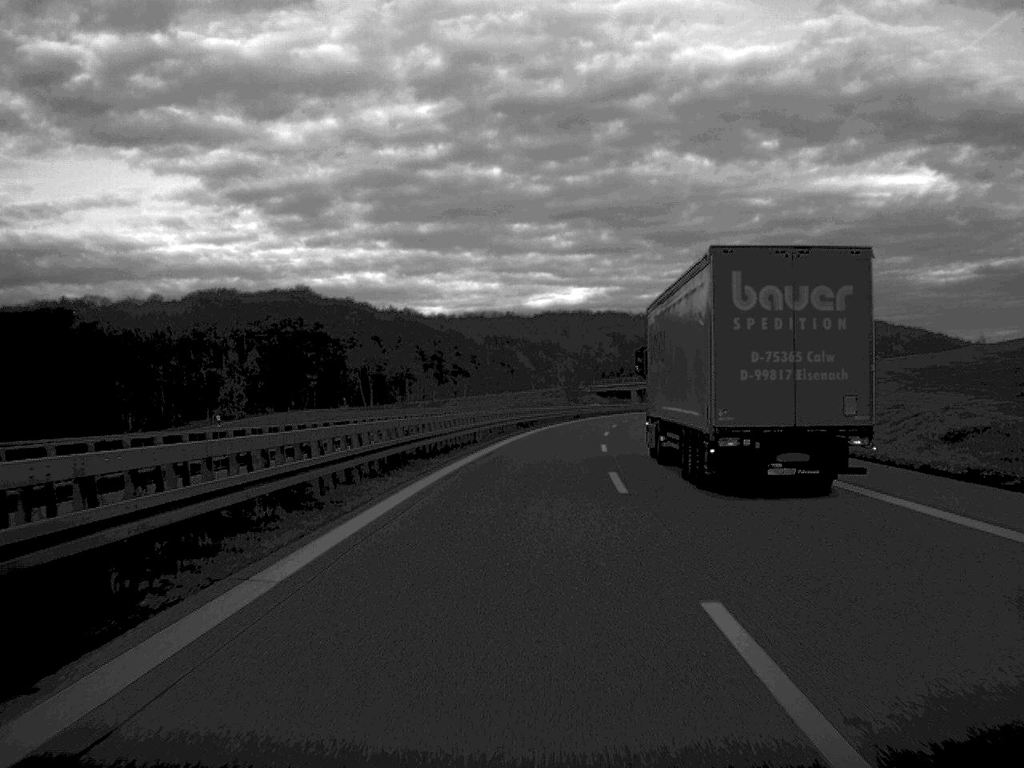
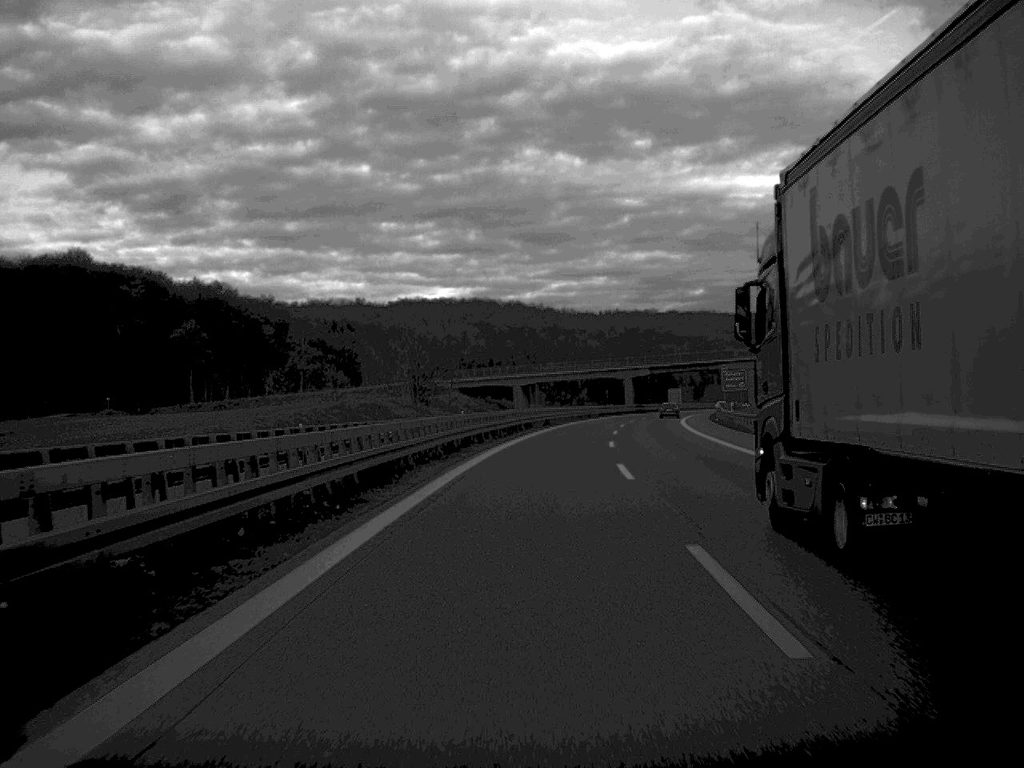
(+4.5, +85.1) m; +6°
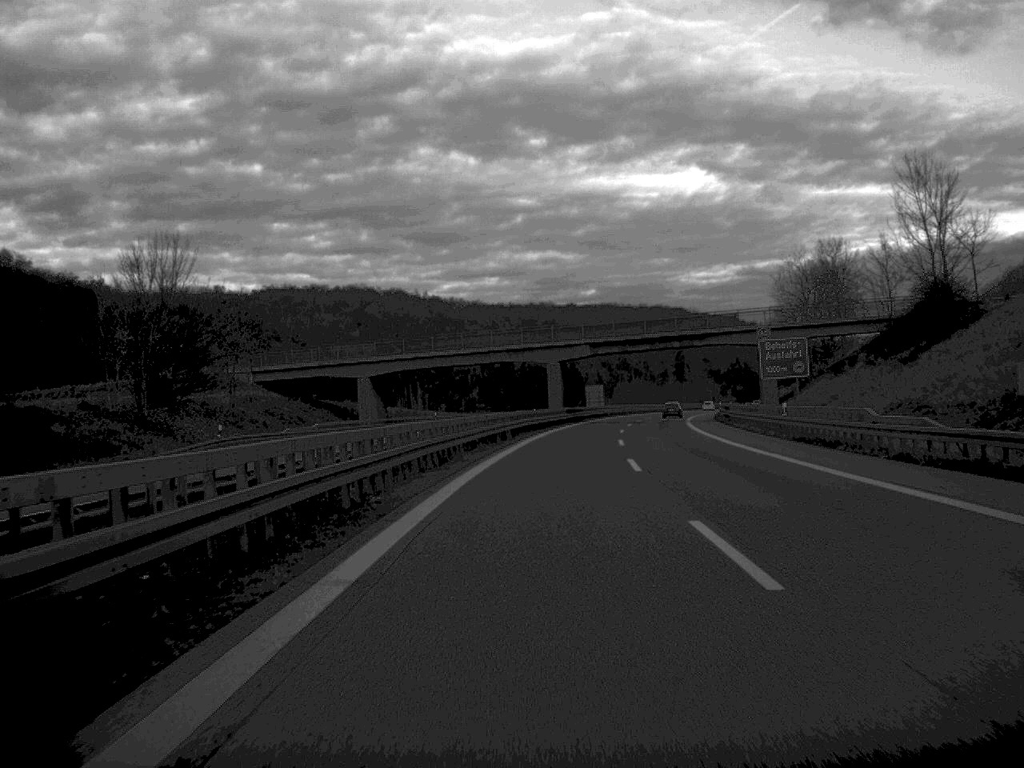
(+2.7, +67.4) m; +5°
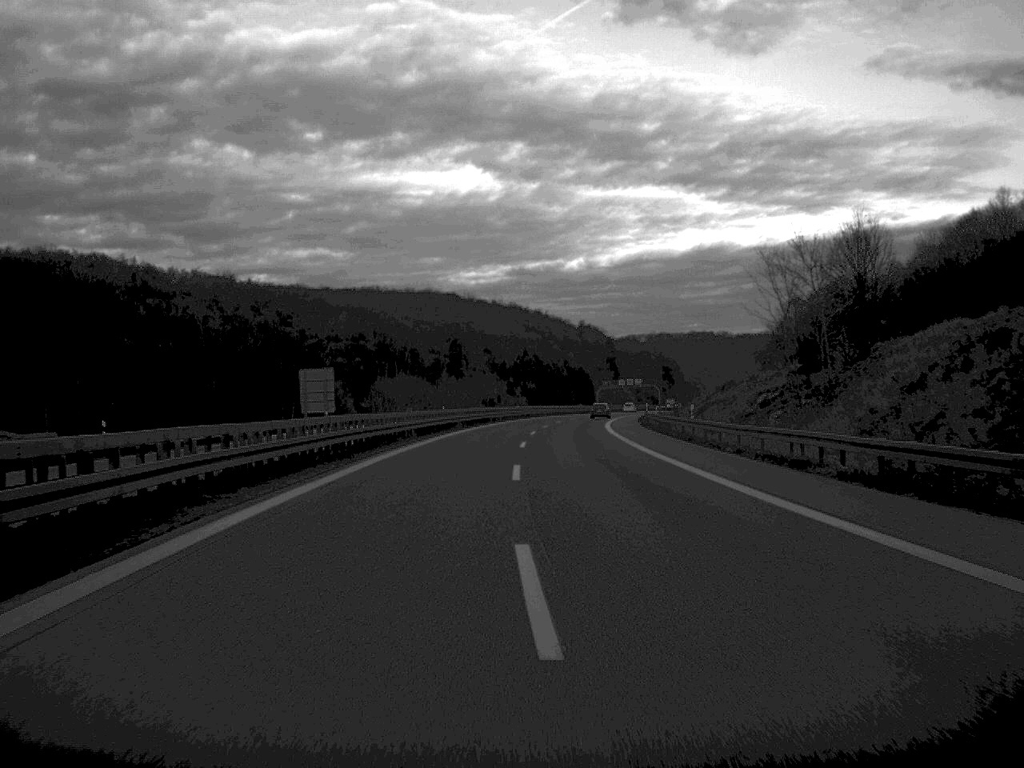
(+9.4, +108.5) m; +11°
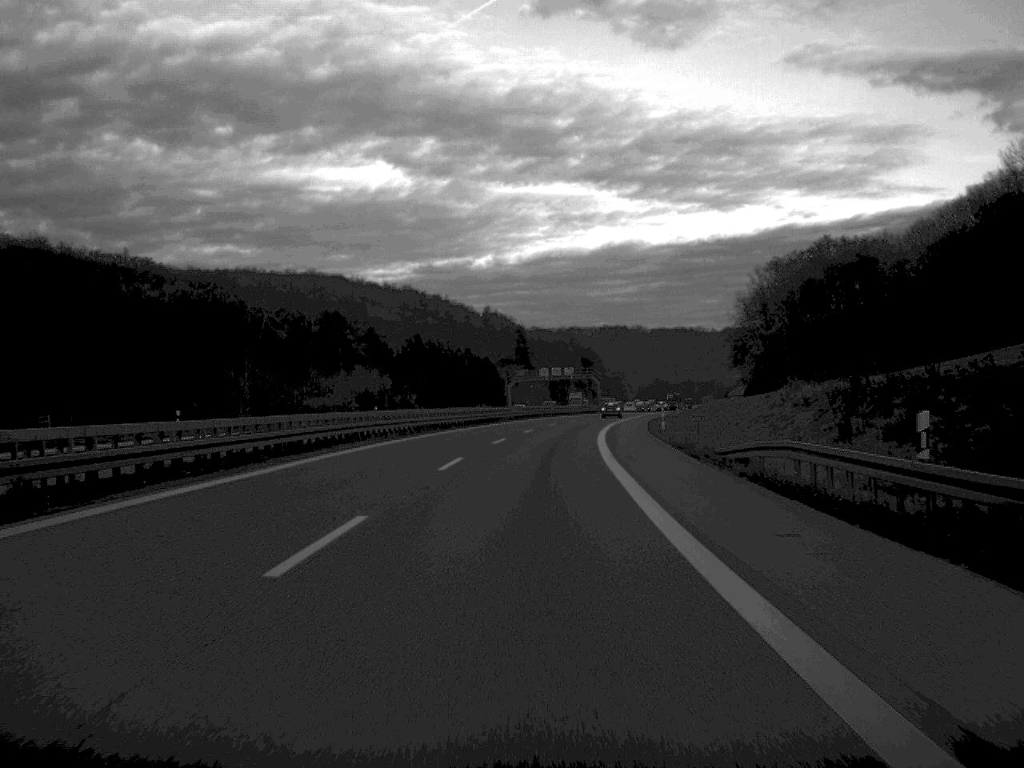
(+3.6, +85.2) m; +4°
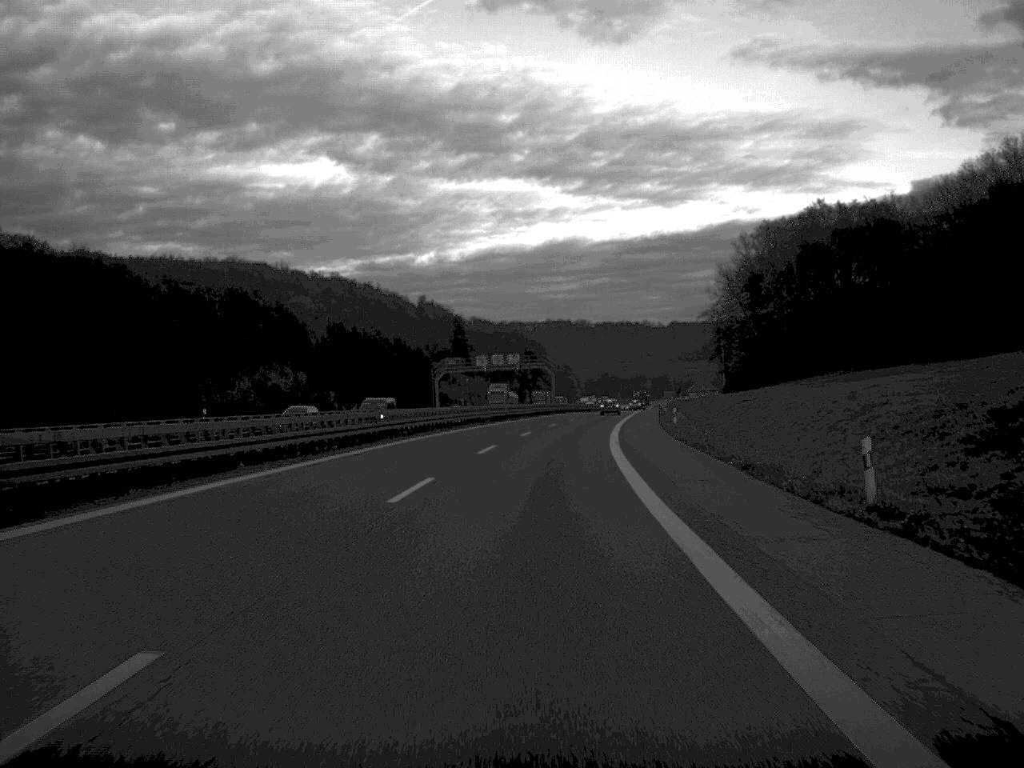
(+1.1, +44.7) m; +3°
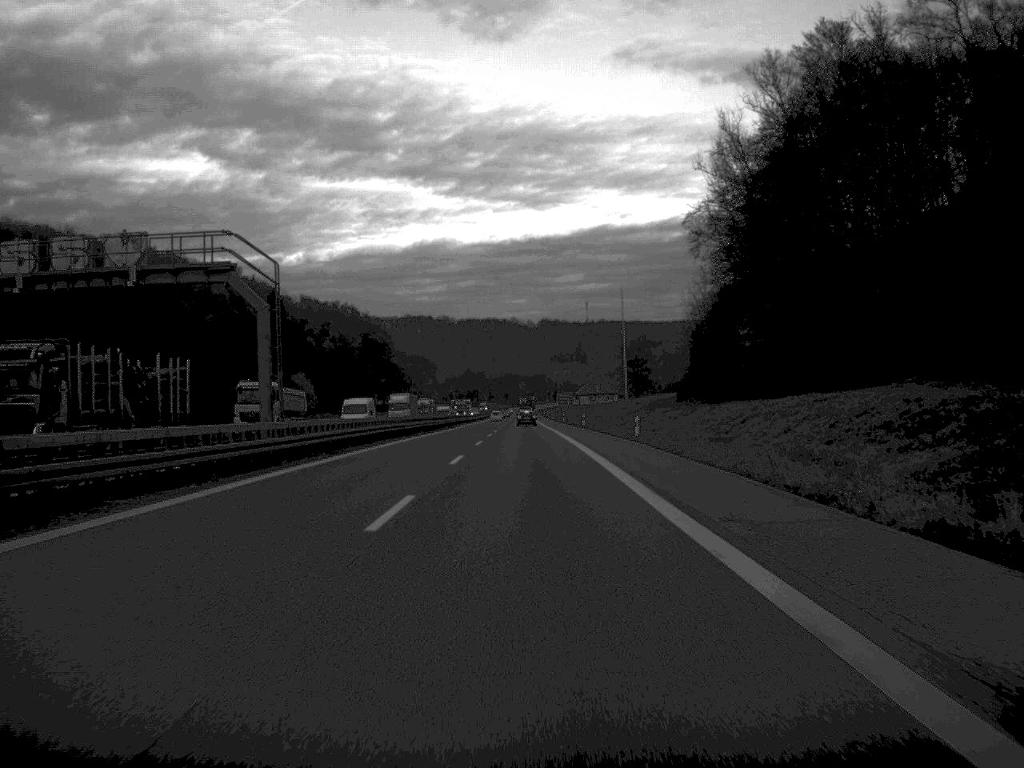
(+6.8, +109.3) m; +6°
